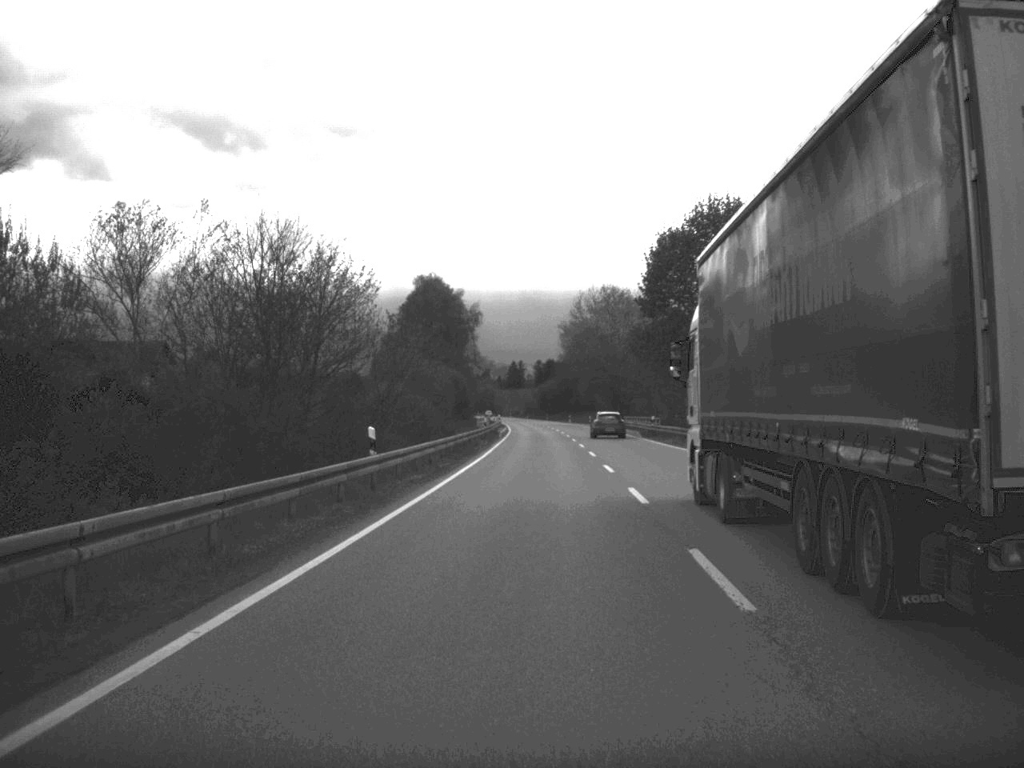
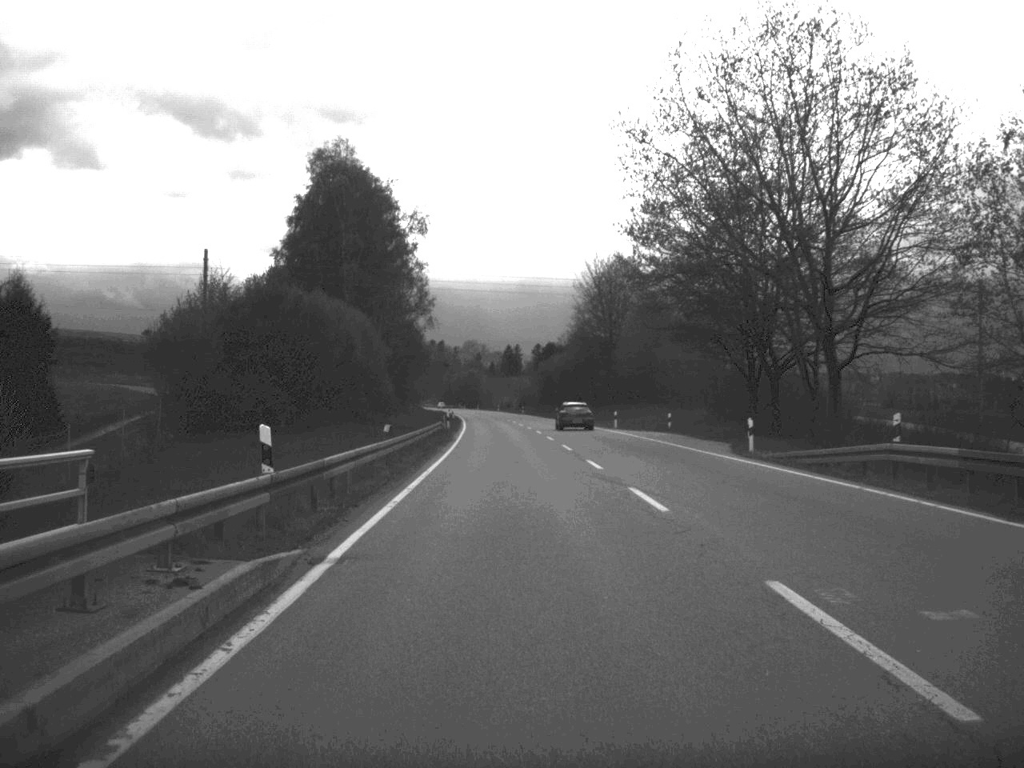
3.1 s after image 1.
(+0.3, +98.1) m; 0°
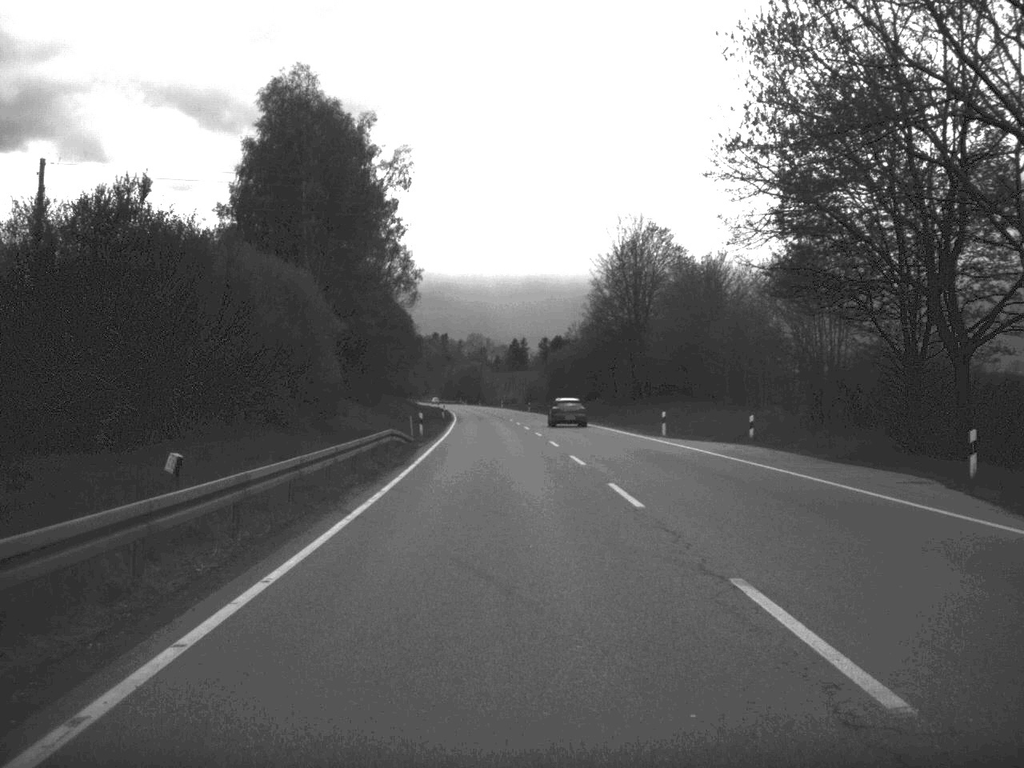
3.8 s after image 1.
(-0.1, +23.4) m; 0°
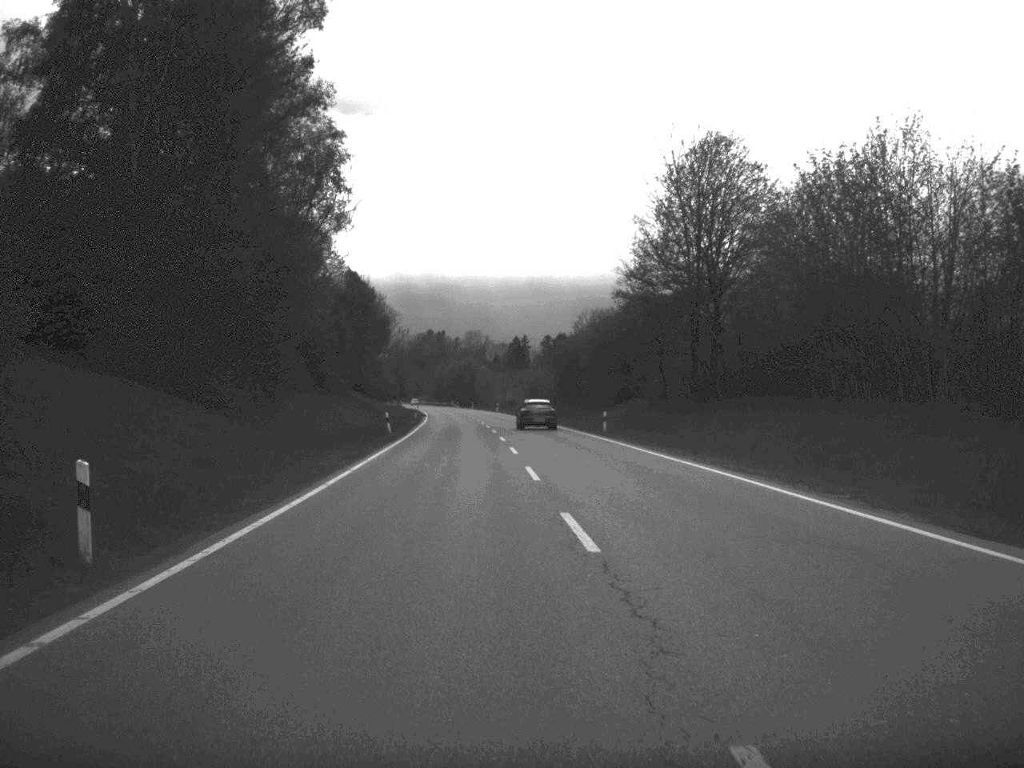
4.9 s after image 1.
(-0.1, +39.9) m; 0°
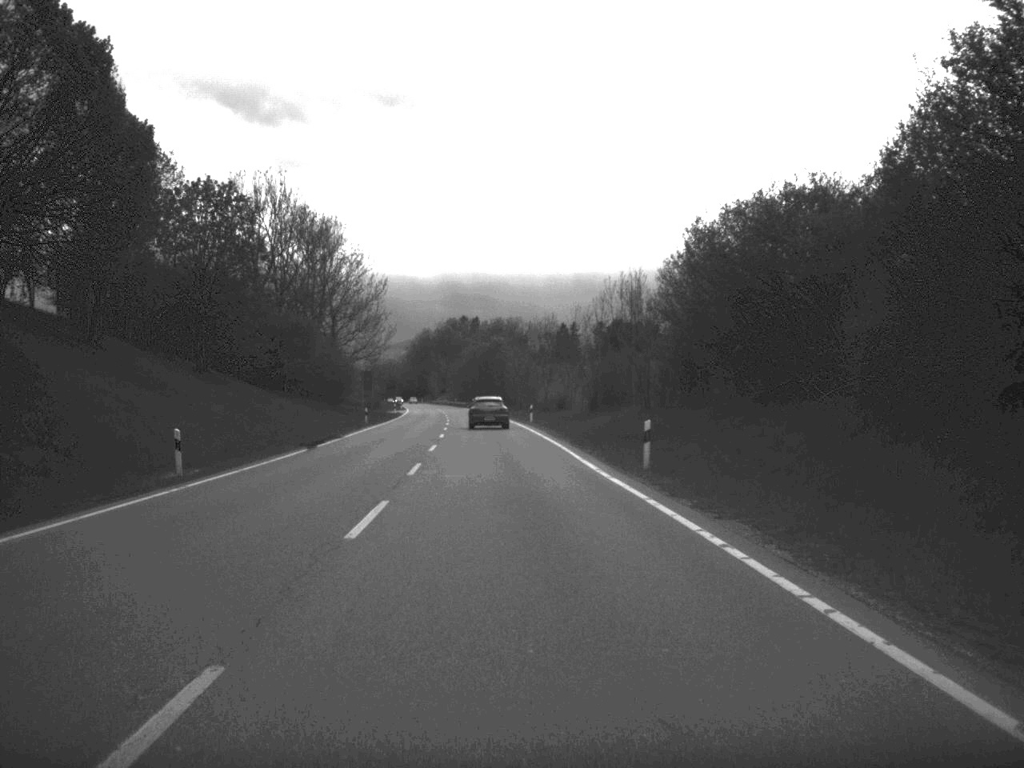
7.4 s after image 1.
(-1.2, +81.1) m; -2°
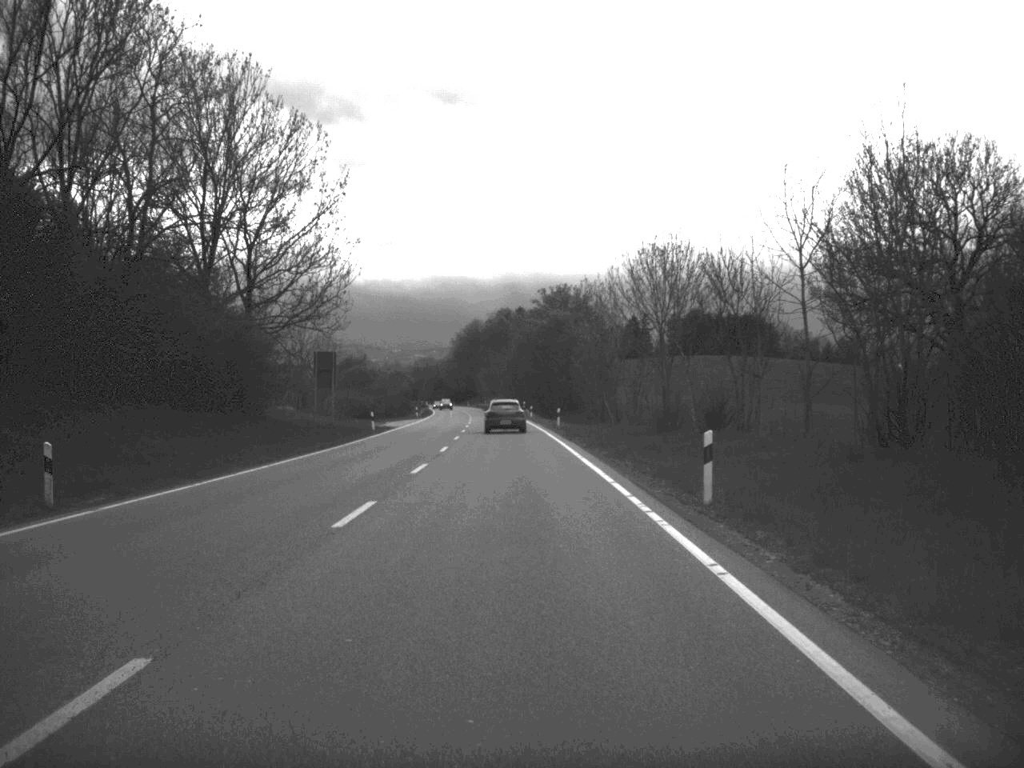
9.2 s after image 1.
(-1.5, +57.2) m; -3°
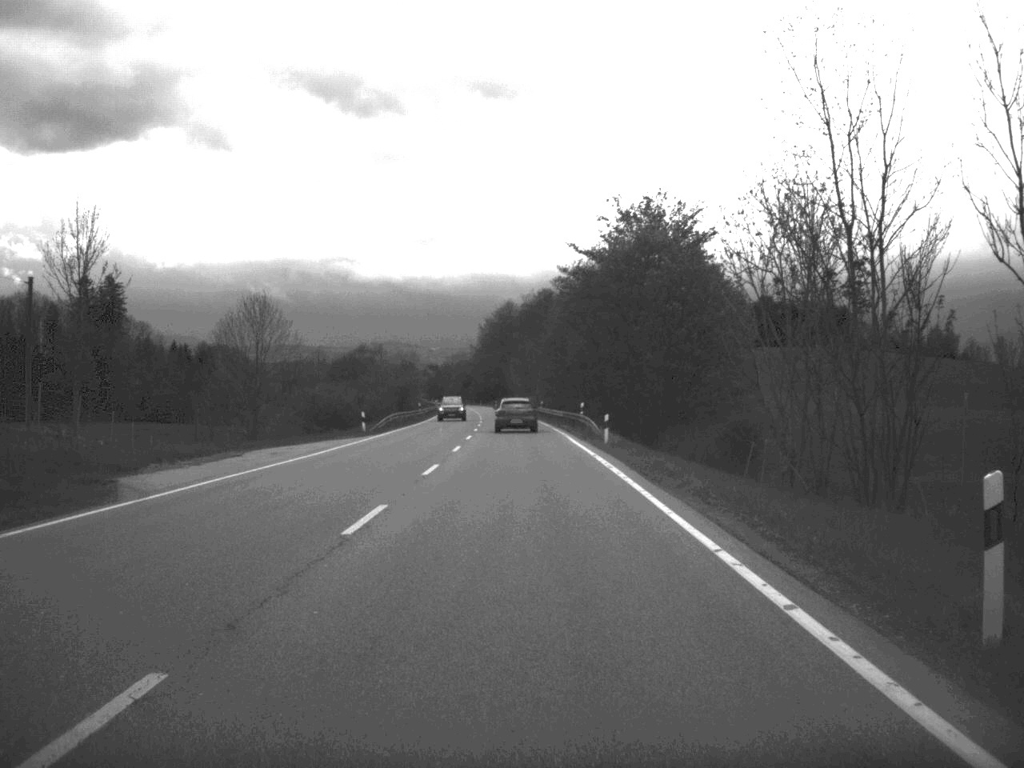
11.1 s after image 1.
(-1.0, +59.8) m; -2°
